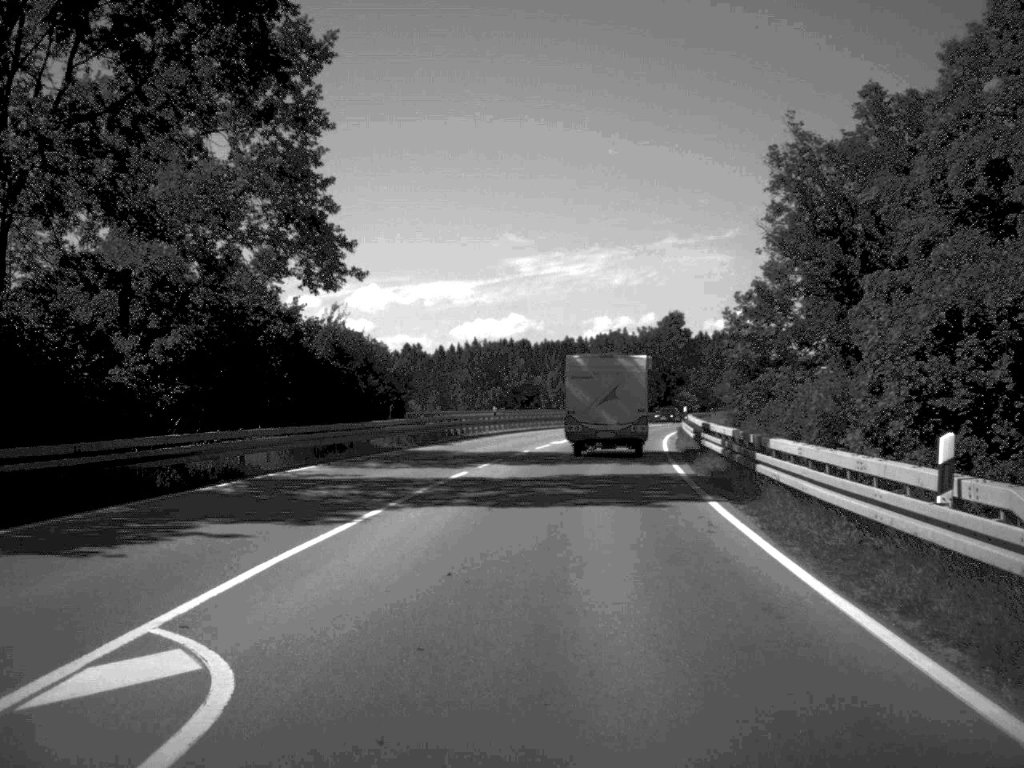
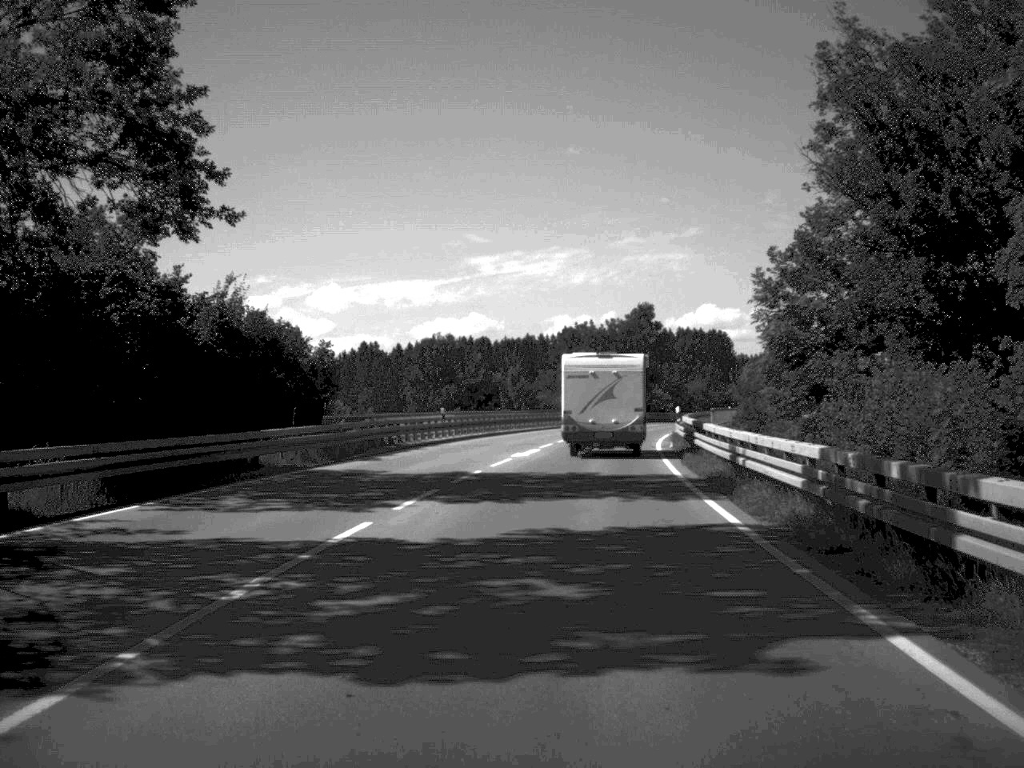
(+0.2, +11.2) m; +2°
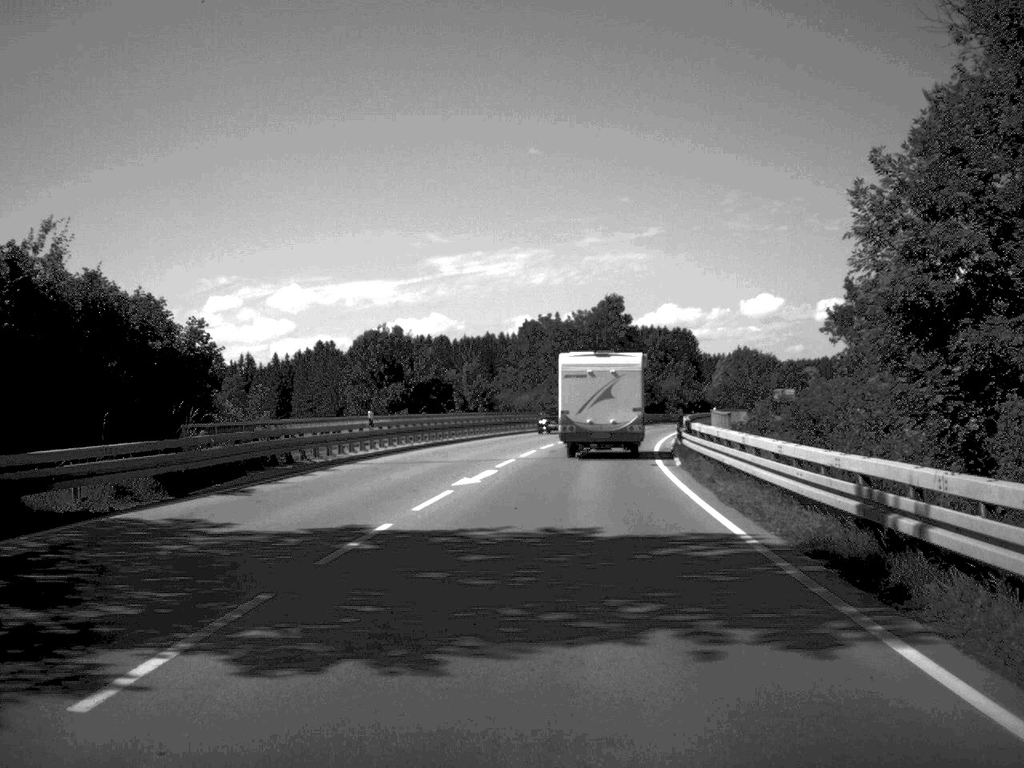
(+0.2, +11.7) m; +2°
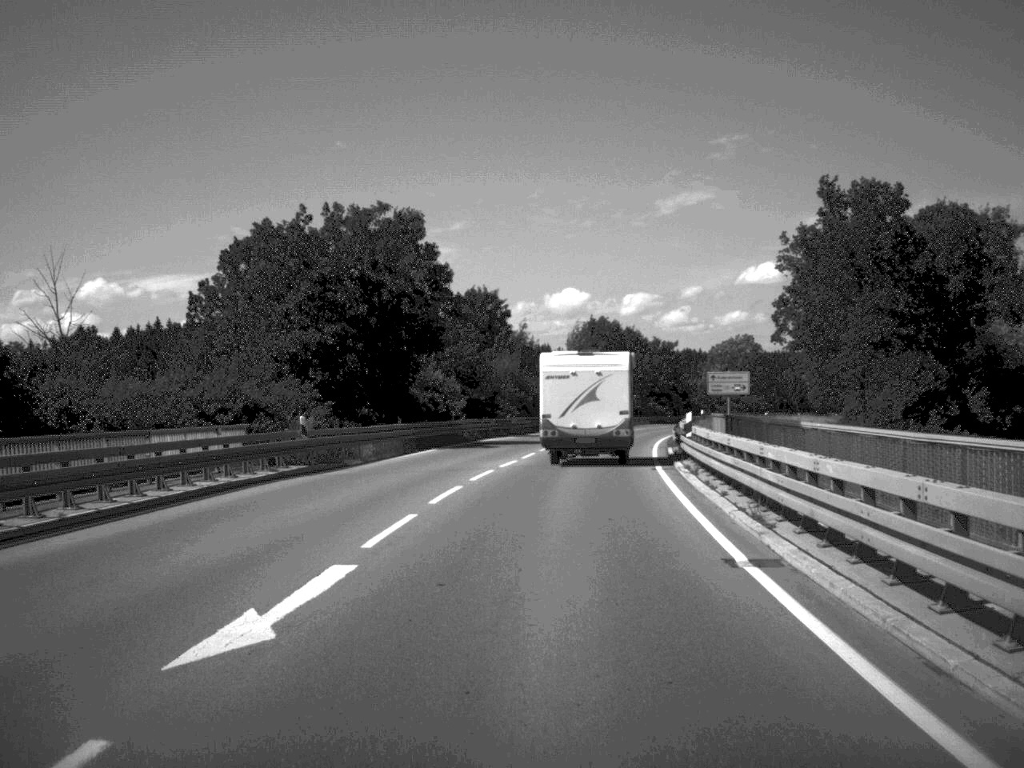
(+4.3, +57.2) m; +8°
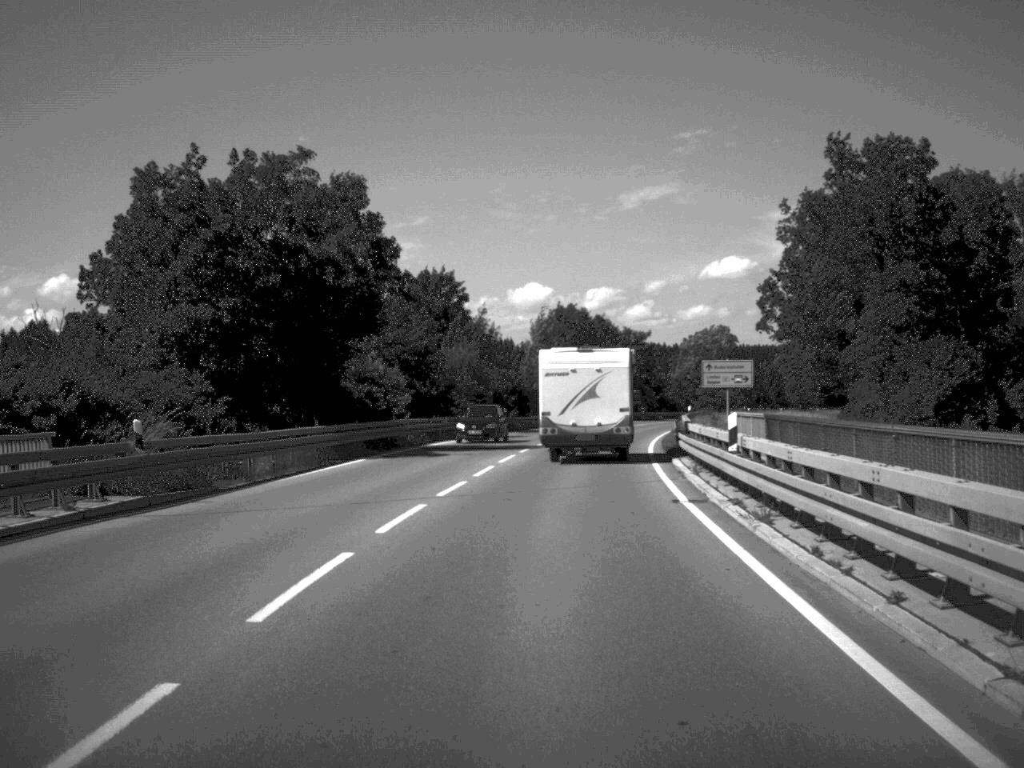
(+0.1, +10.6) m; +2°
